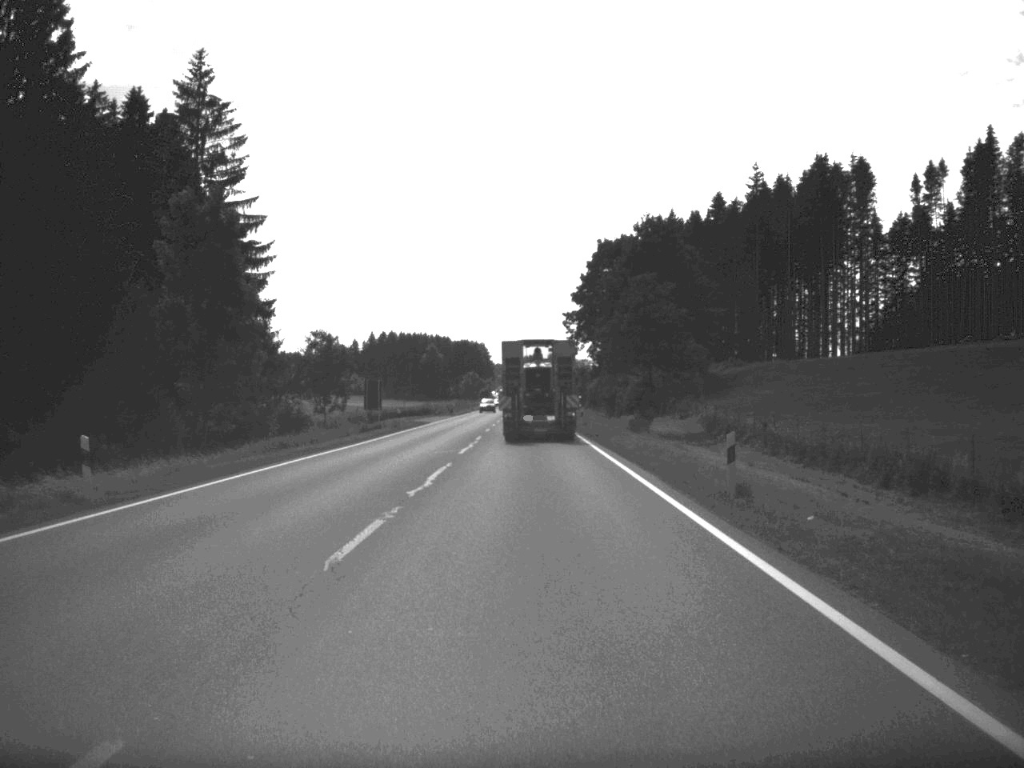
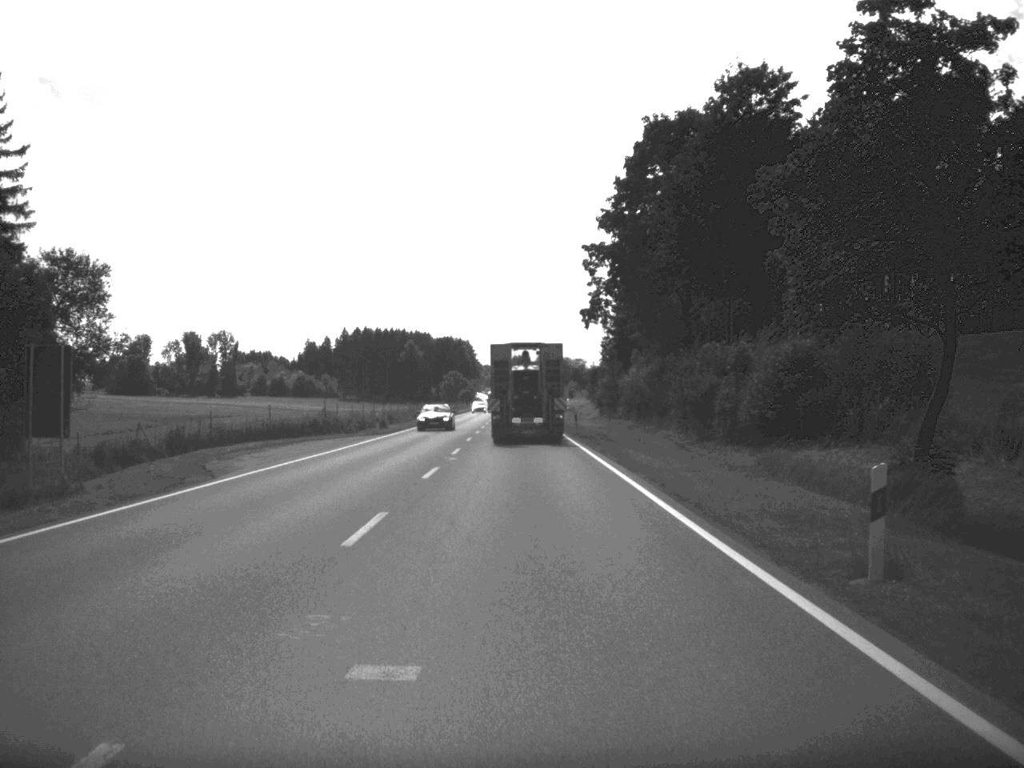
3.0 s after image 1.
(-0.1, +57.8) m; 0°
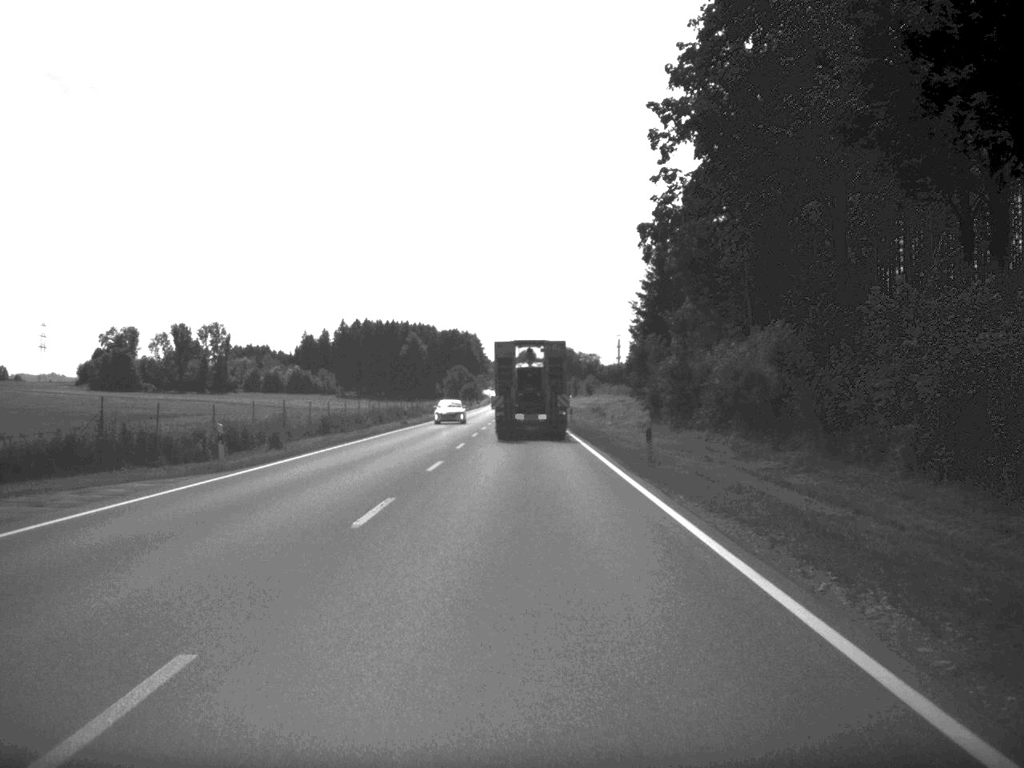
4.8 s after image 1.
(-0.1, +33.8) m; -1°
